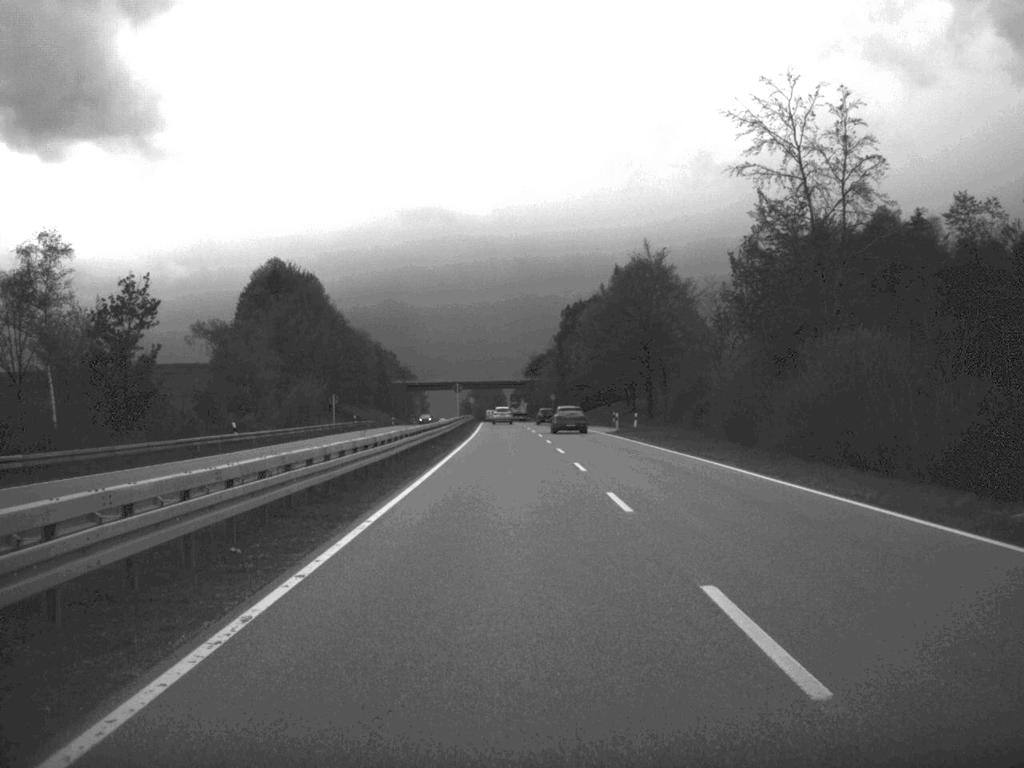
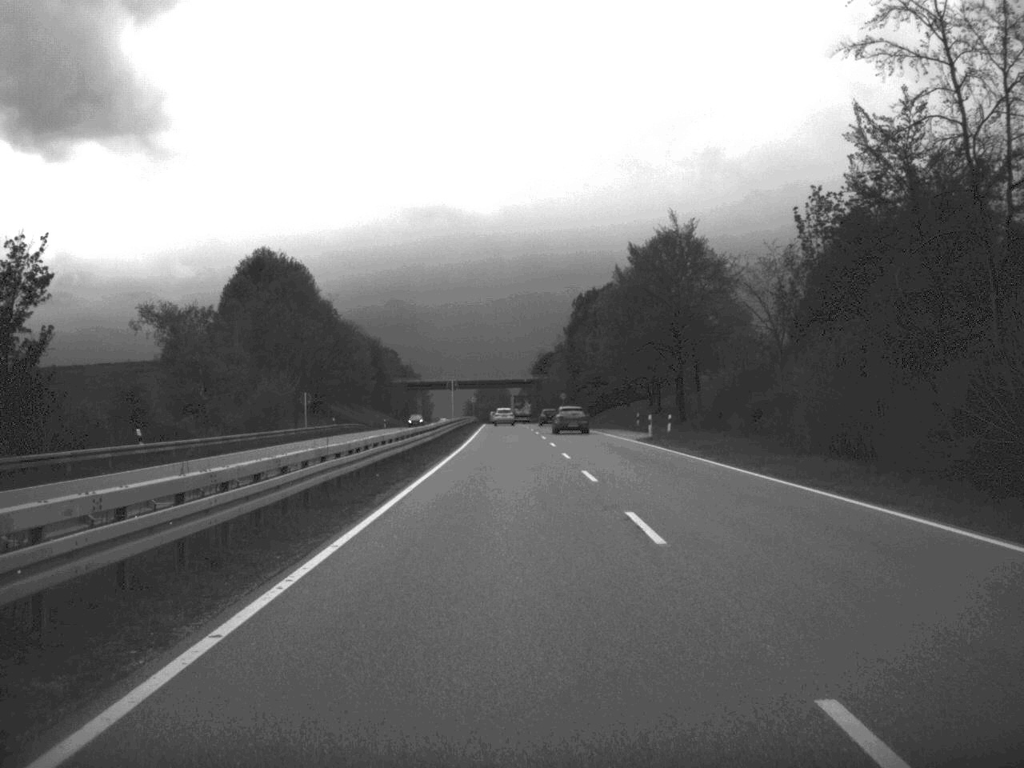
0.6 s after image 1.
(-0.1, +16.0) m; 0°
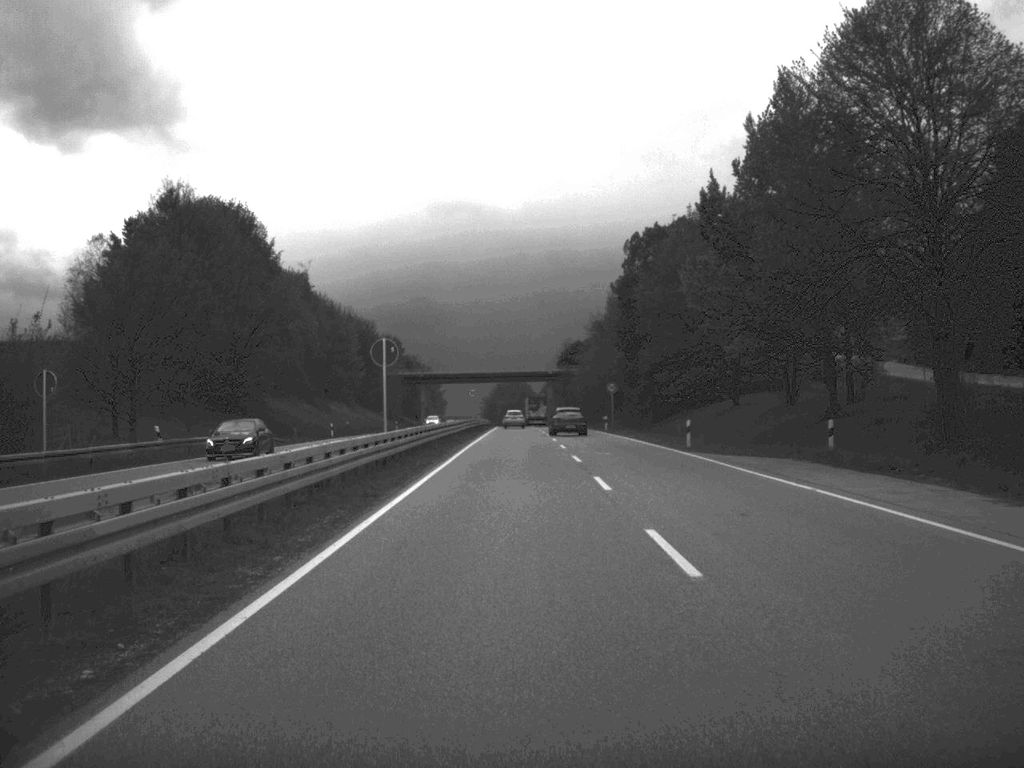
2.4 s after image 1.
(-0.5, +50.2) m; -1°
